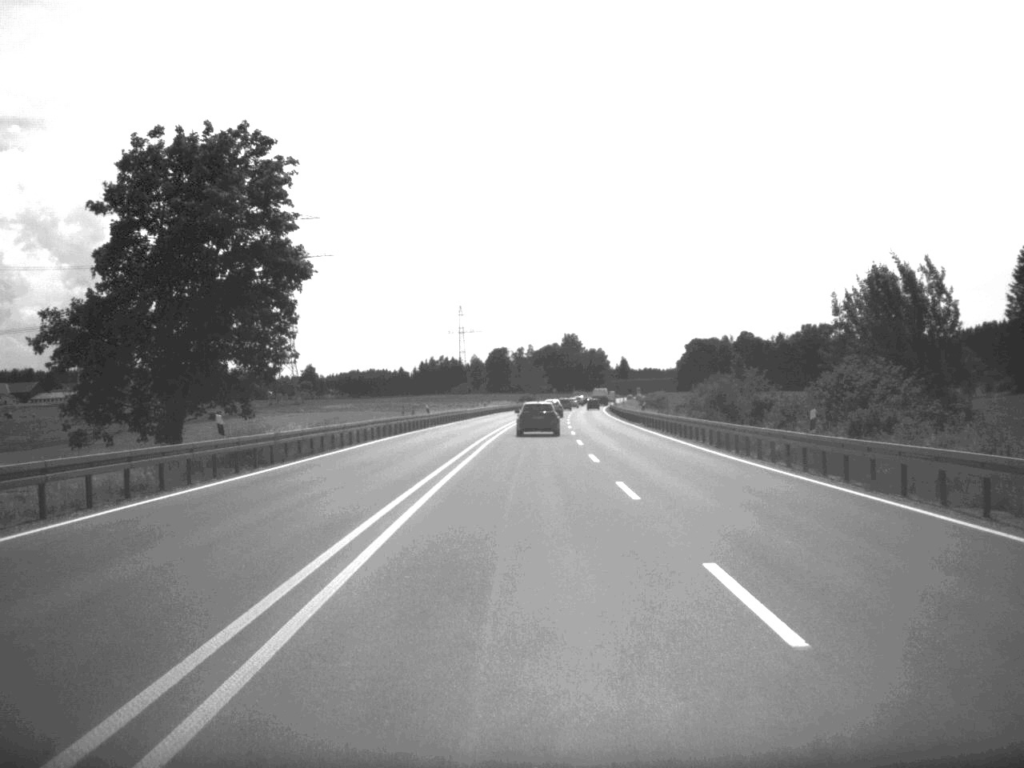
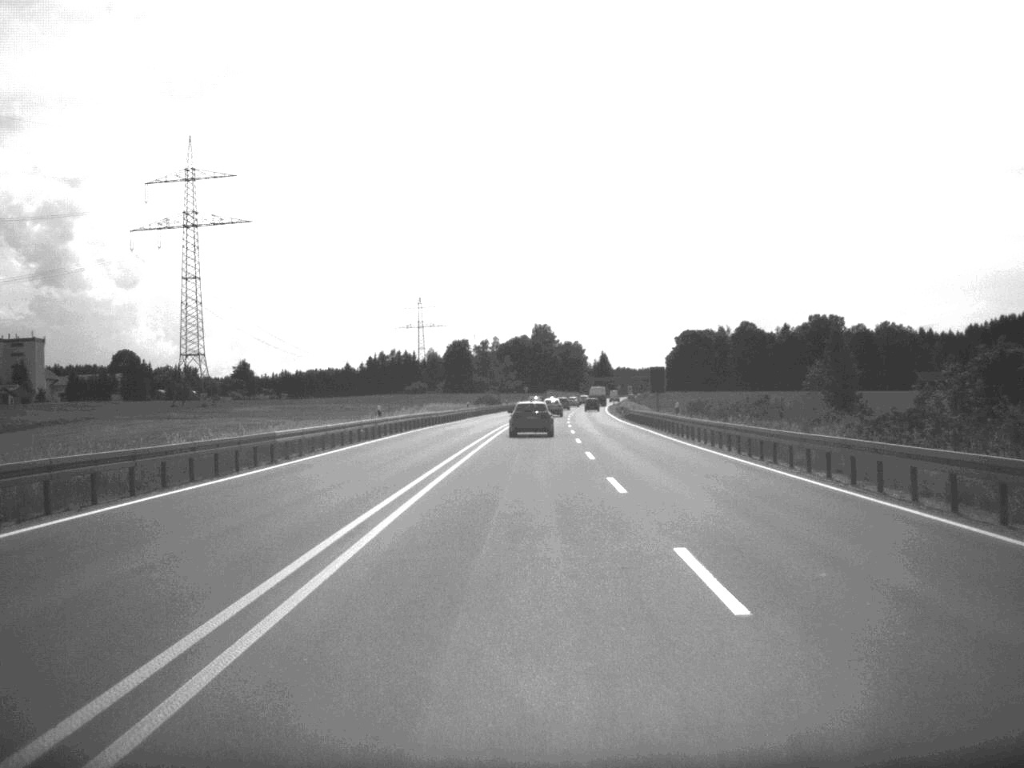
(+0.9, +70.3) m; +1°
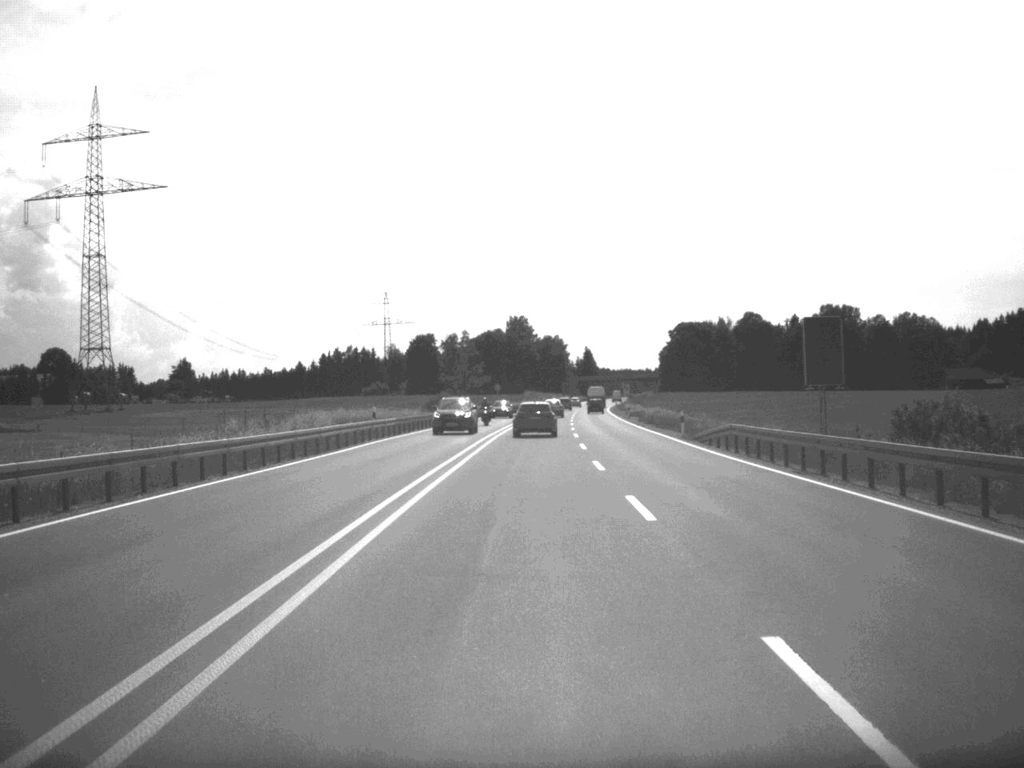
(+0.5, +52.4) m; +1°
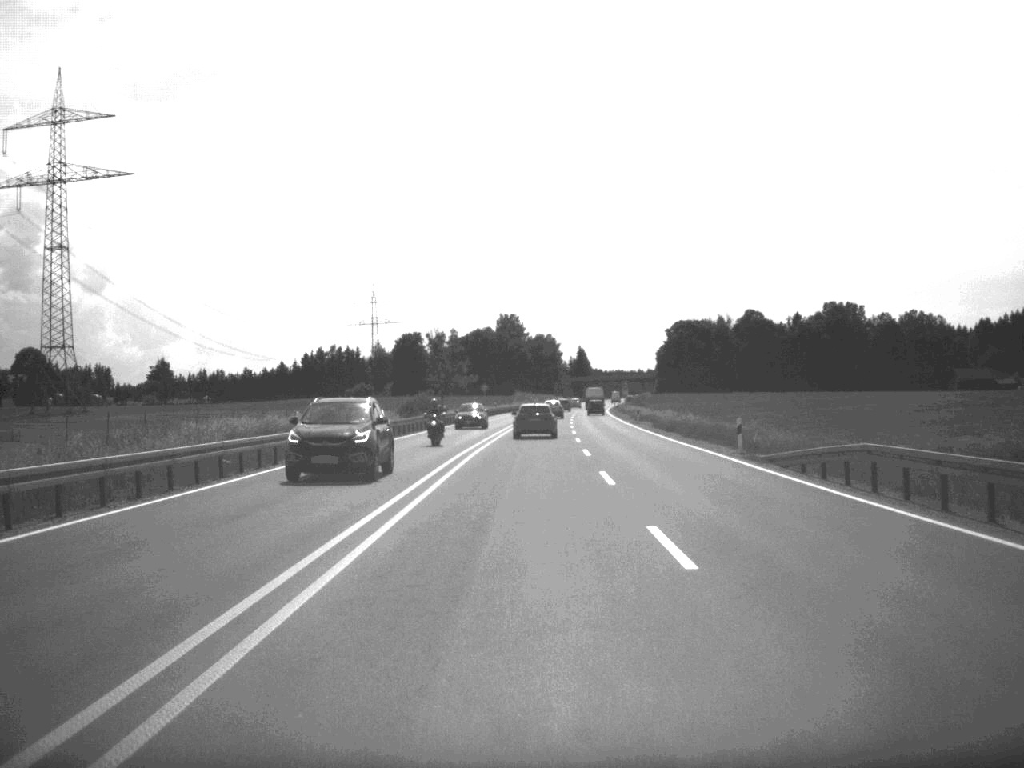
(+0.1, +16.0) m; 0°
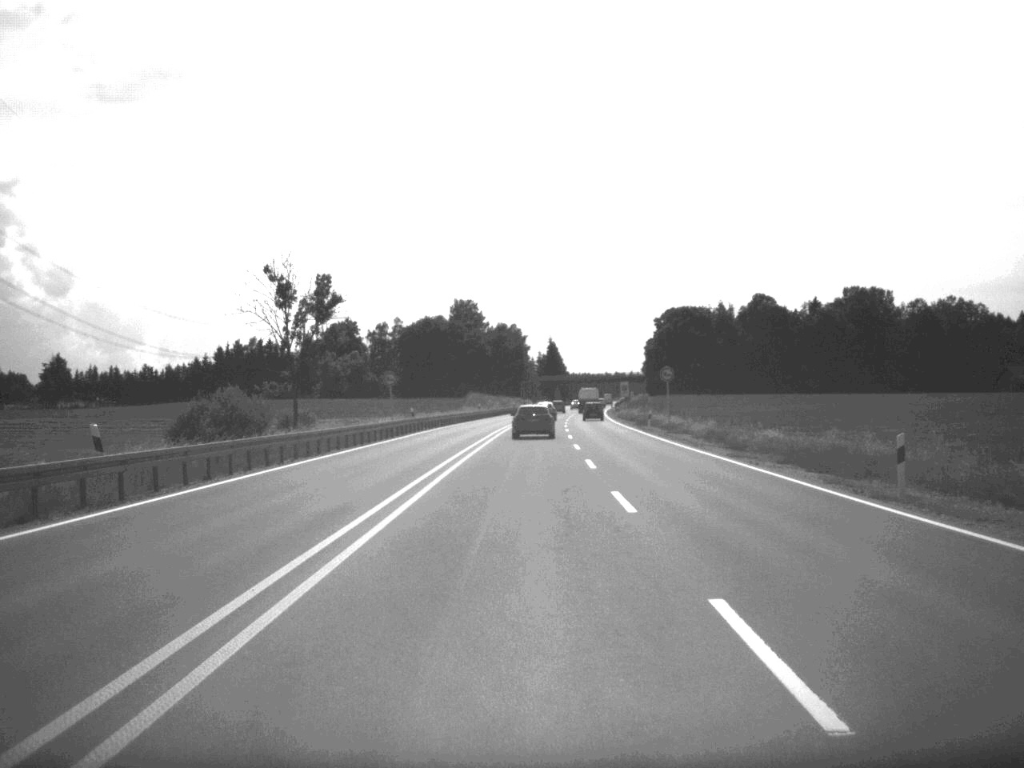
(+0.9, +65.6) m; +2°
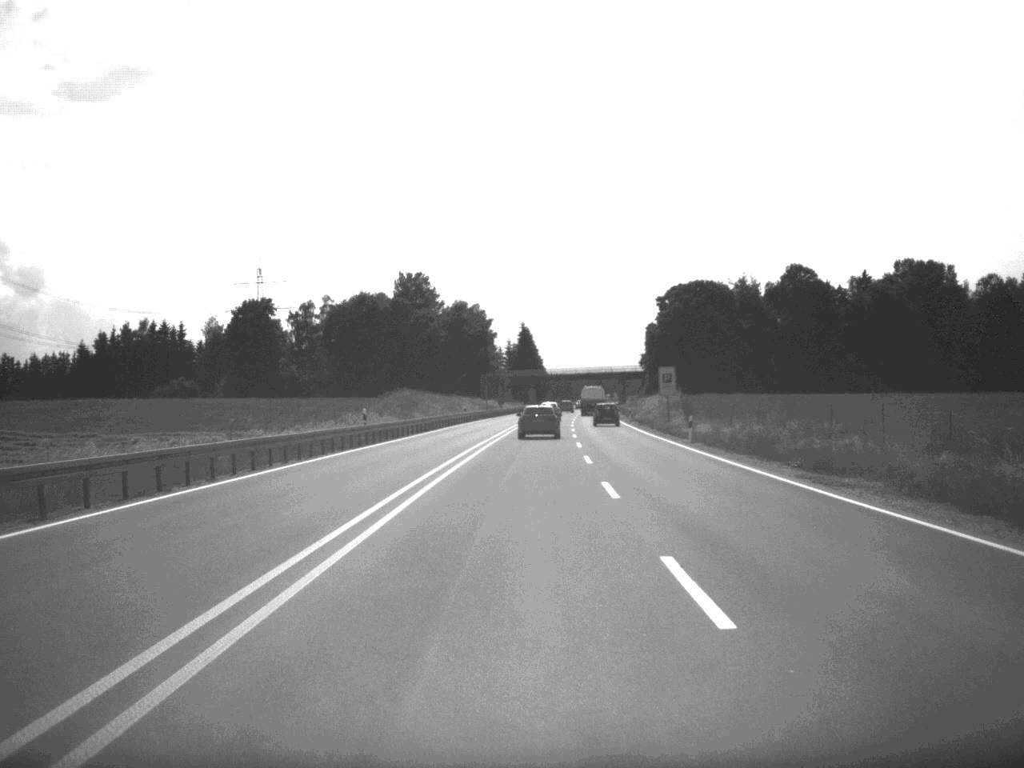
(+0.8, +68.6) m; +1°
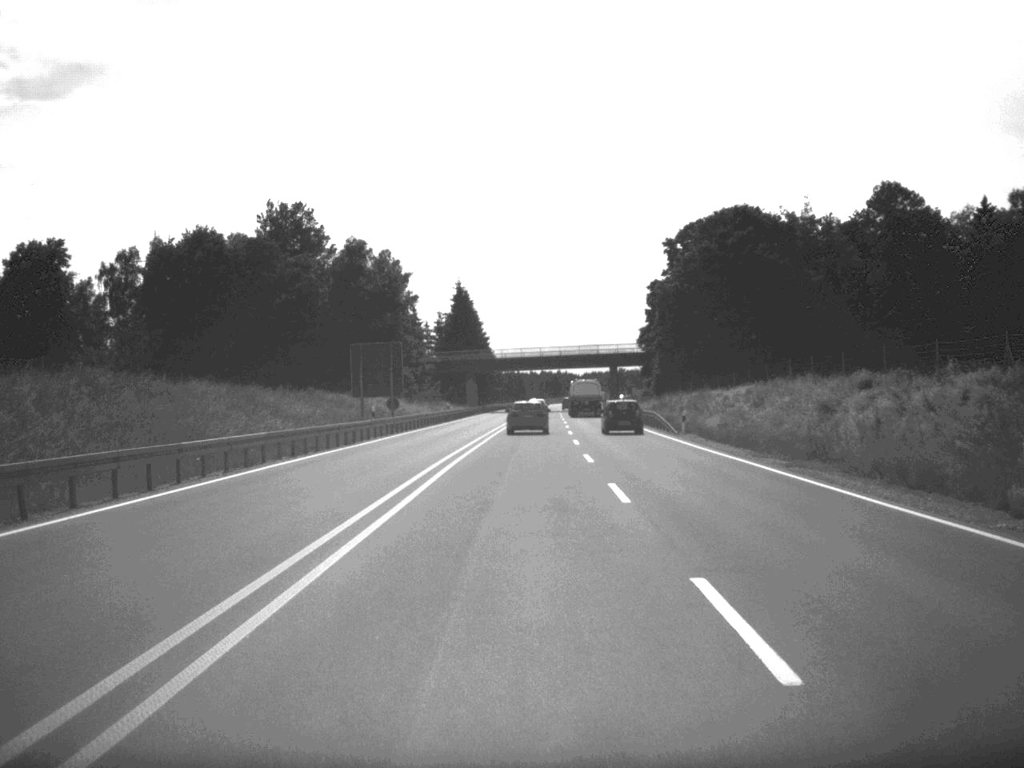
(+1.6, +85.3) m; +2°
